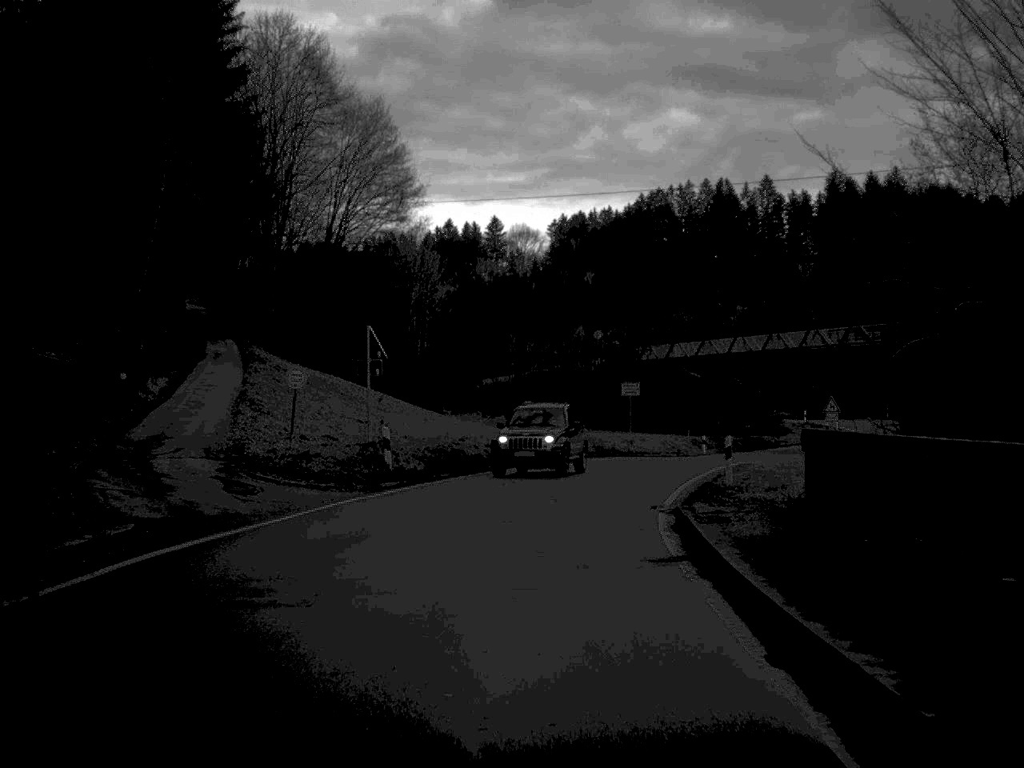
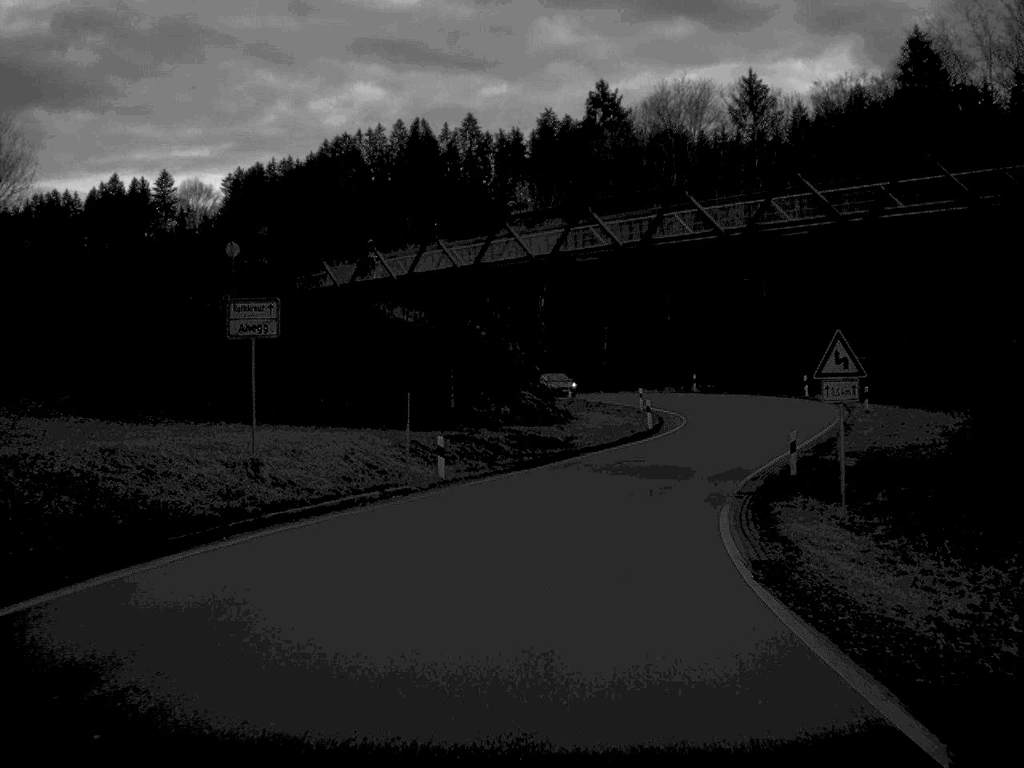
(+3.9, +38.5) m; +14°
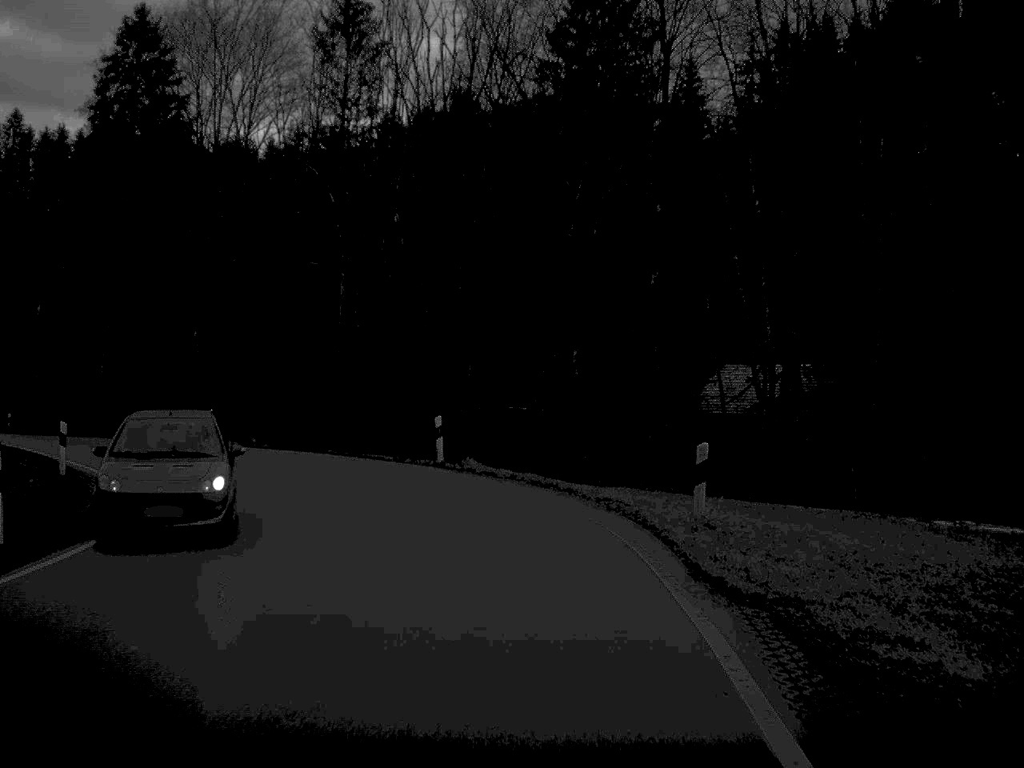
(+5.0, +31.8) m; +20°
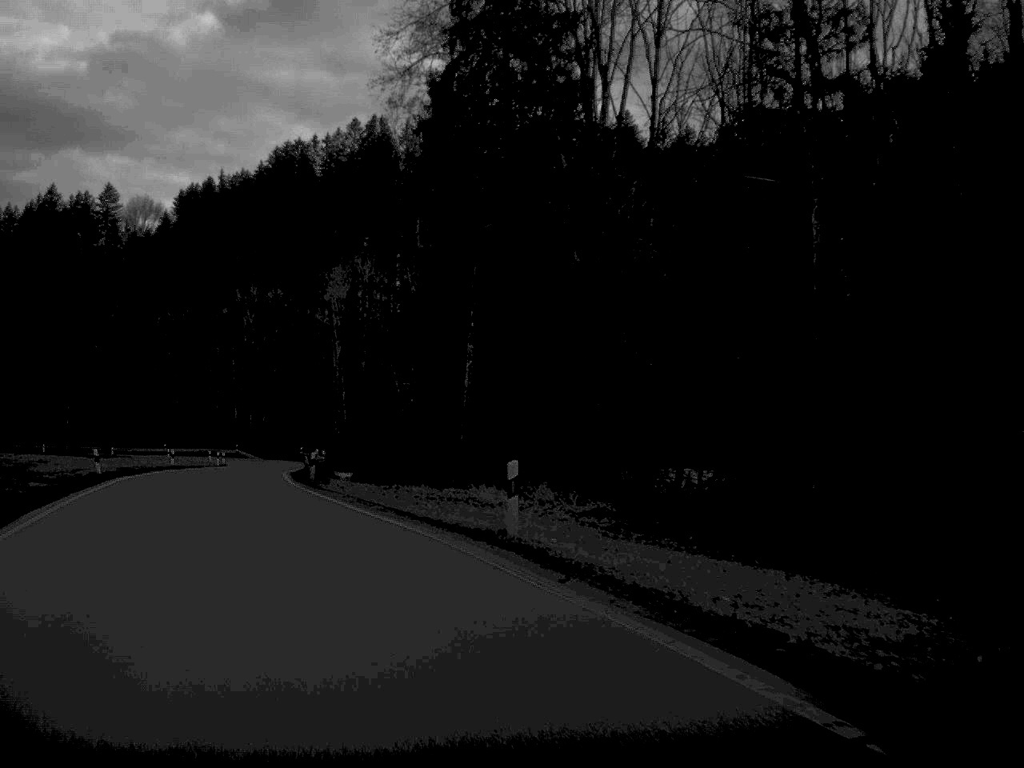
(-3.2, +22.9) m; -22°
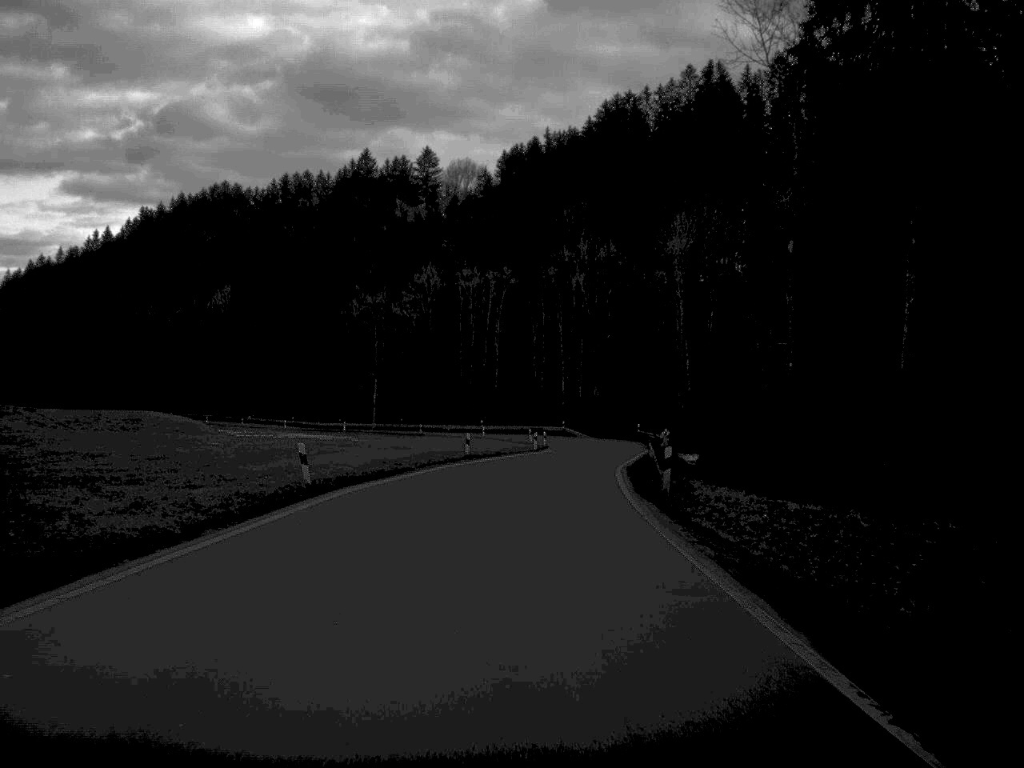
(-2.9, +17.6) m; -14°
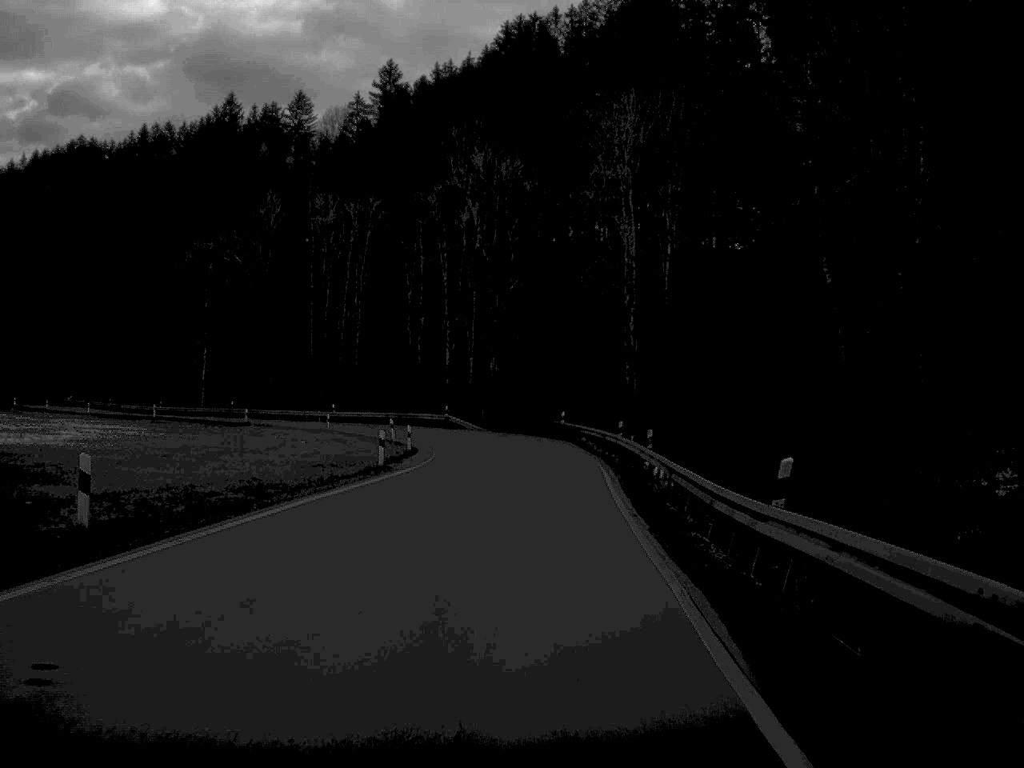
(+1.5, +37.3) m; +5°
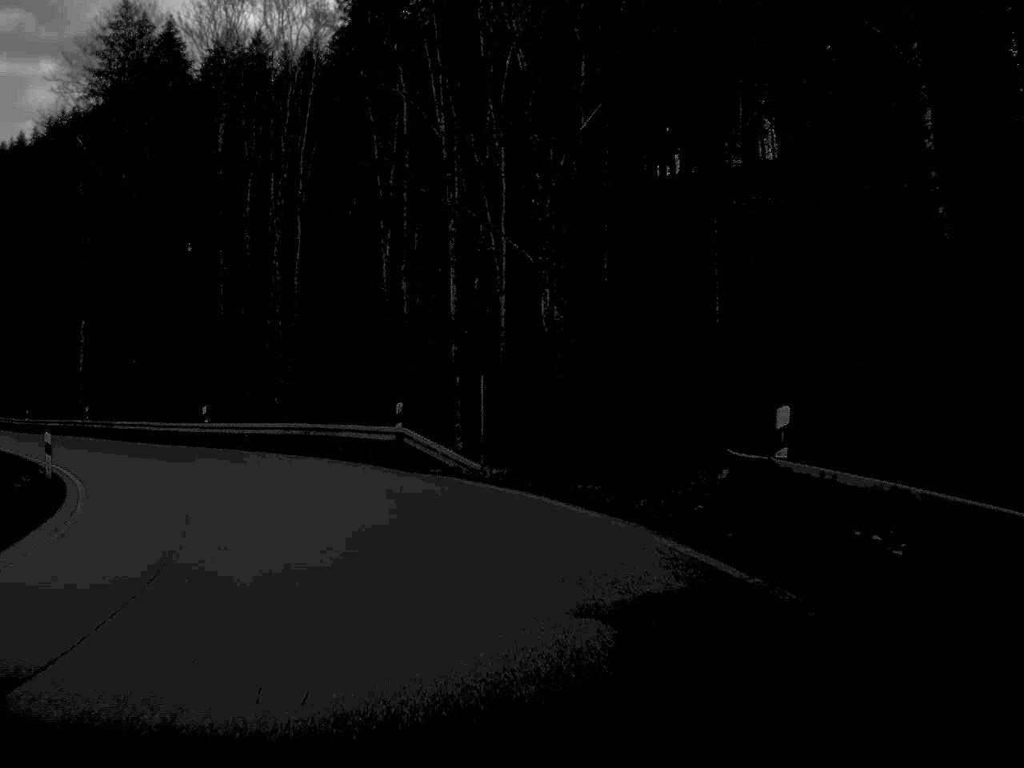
(+0.3, +52.0) m; -6°
